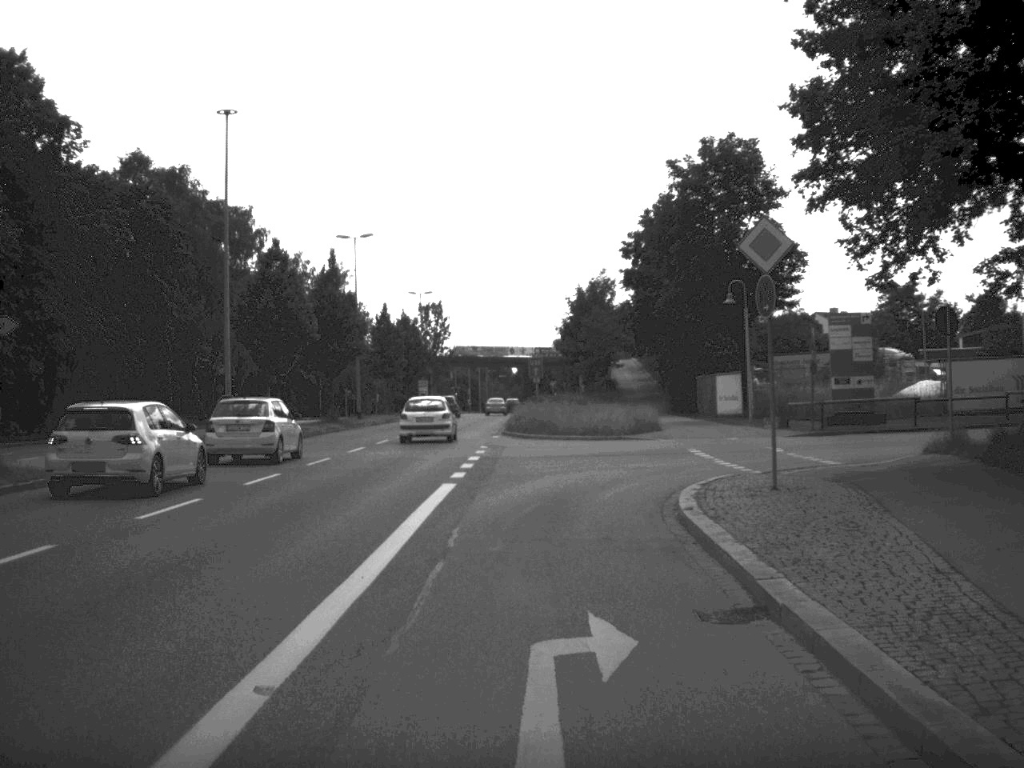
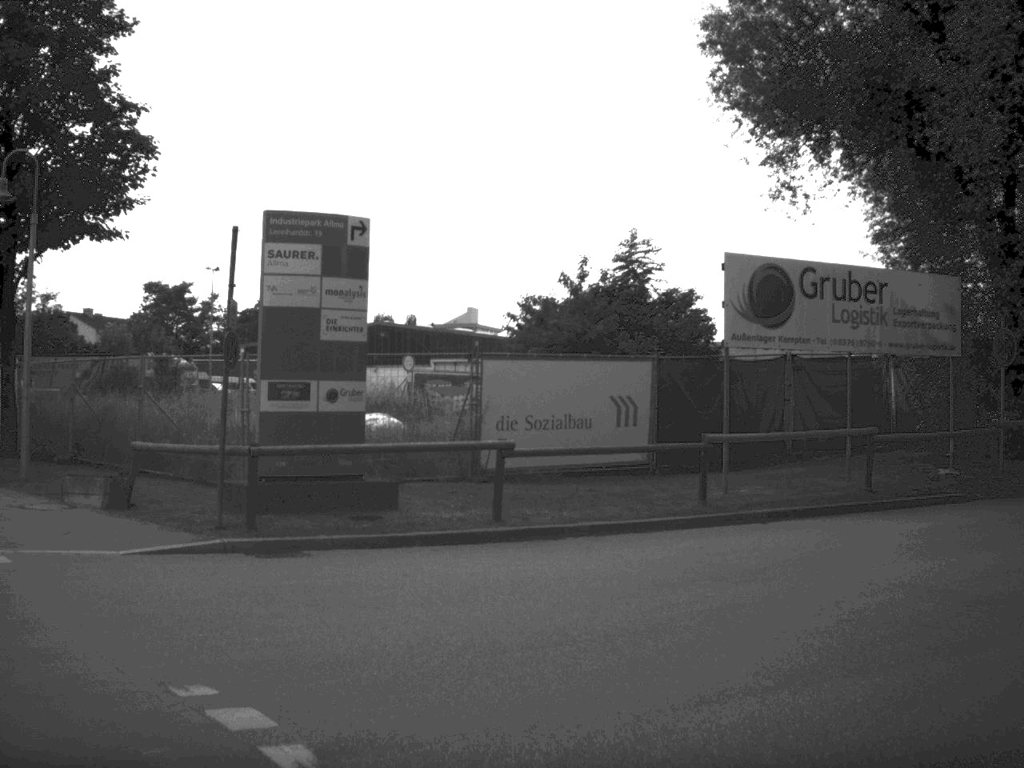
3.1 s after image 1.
(+2.8, +24.3) m; +35°
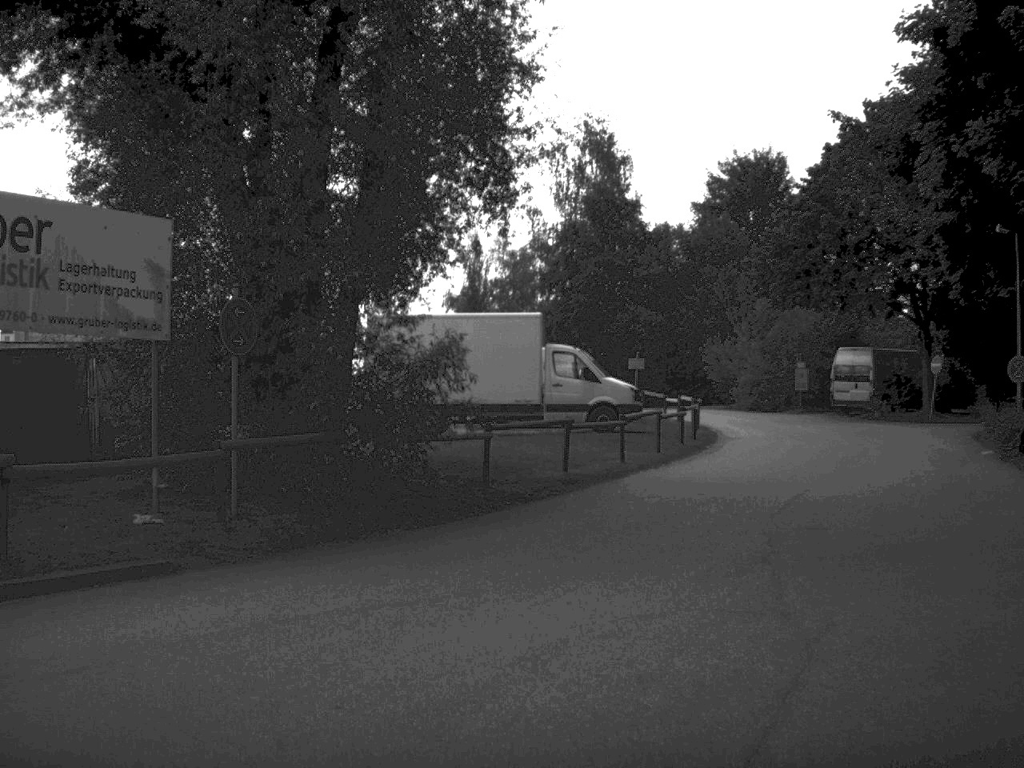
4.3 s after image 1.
(+2.1, +6.8) m; +32°
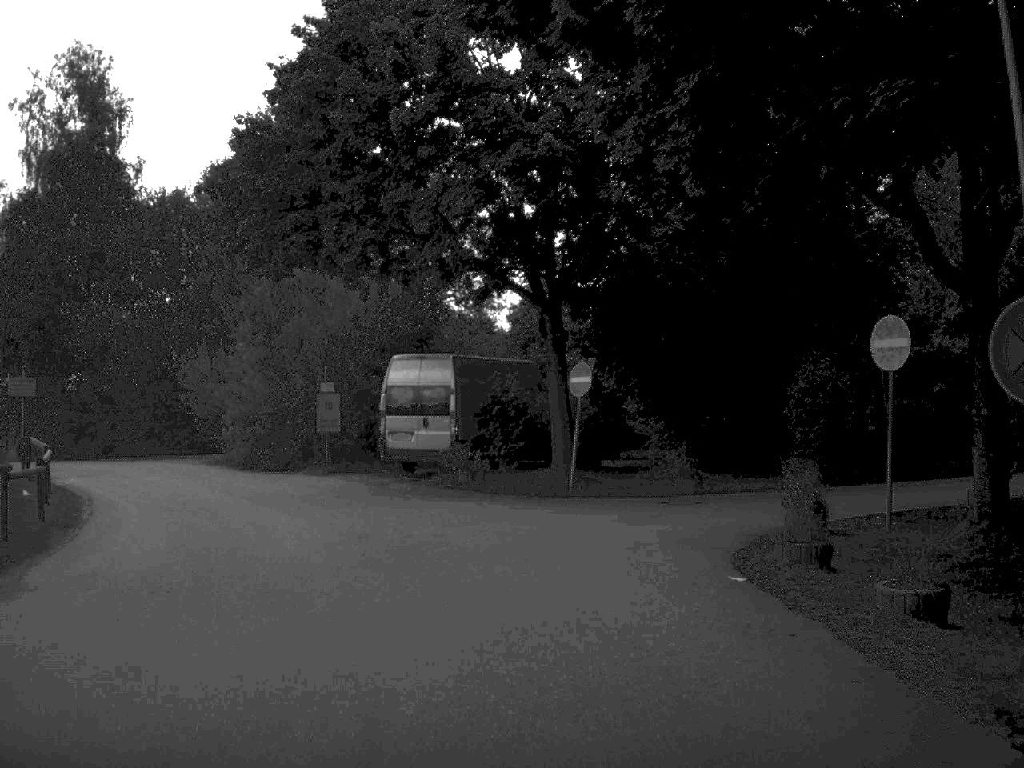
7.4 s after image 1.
(+5.6, +21.9) m; +17°
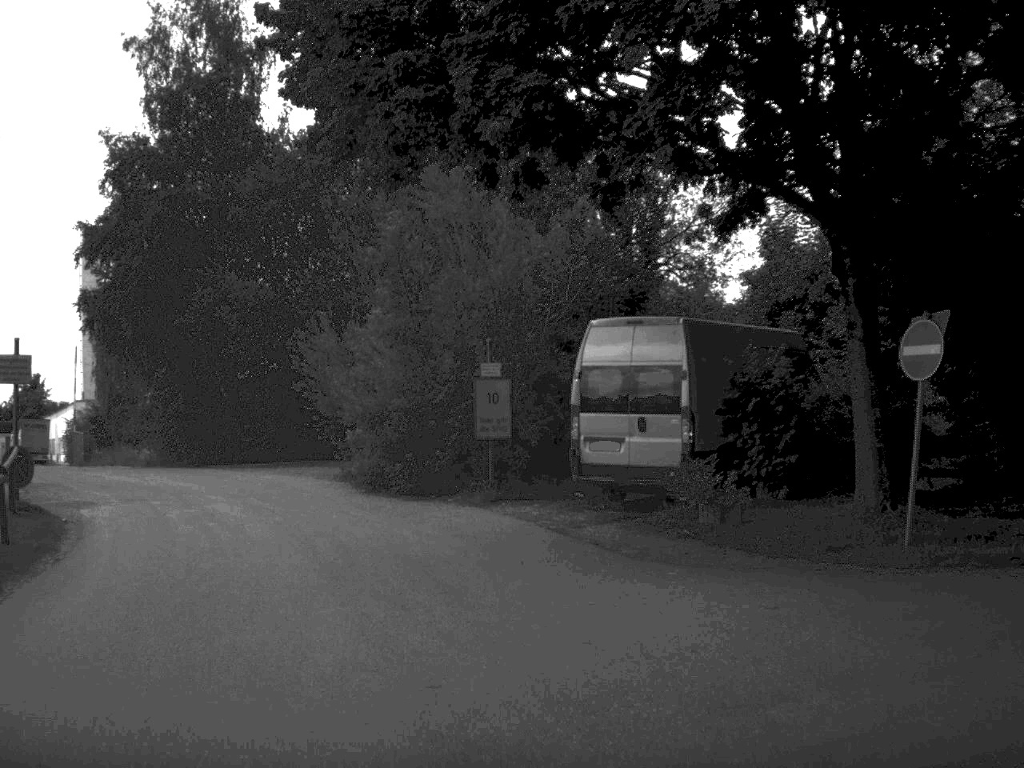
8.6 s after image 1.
(-0.7, +9.9) m; -9°
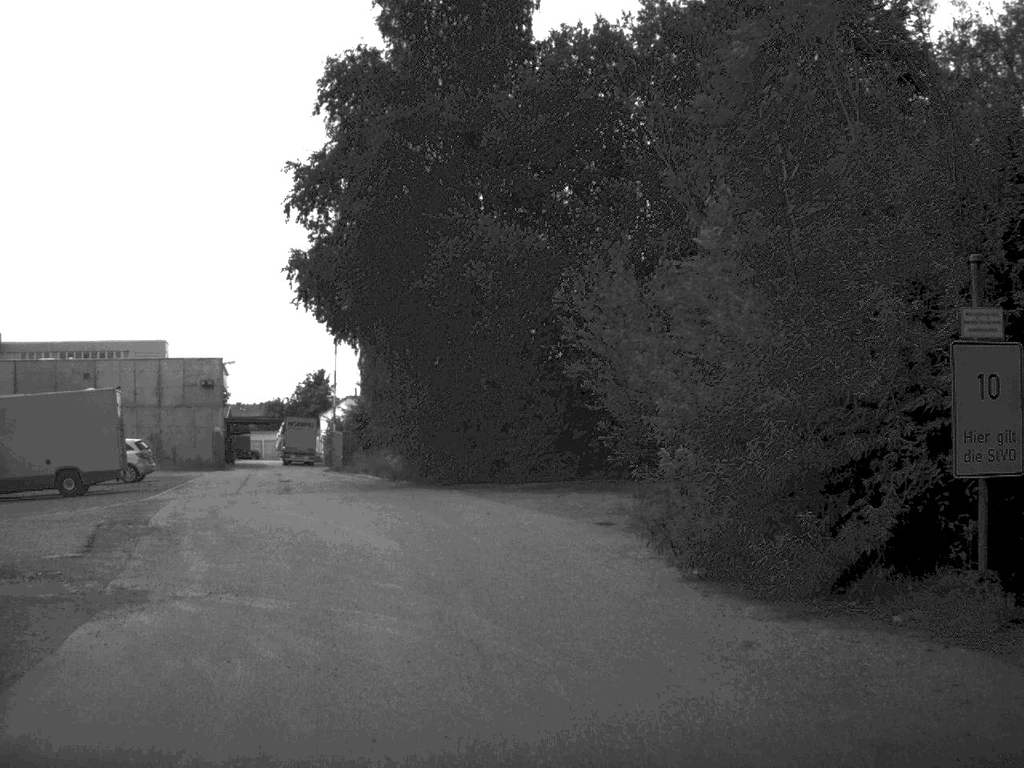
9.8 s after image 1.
(-1.2, +10.5) m; -14°
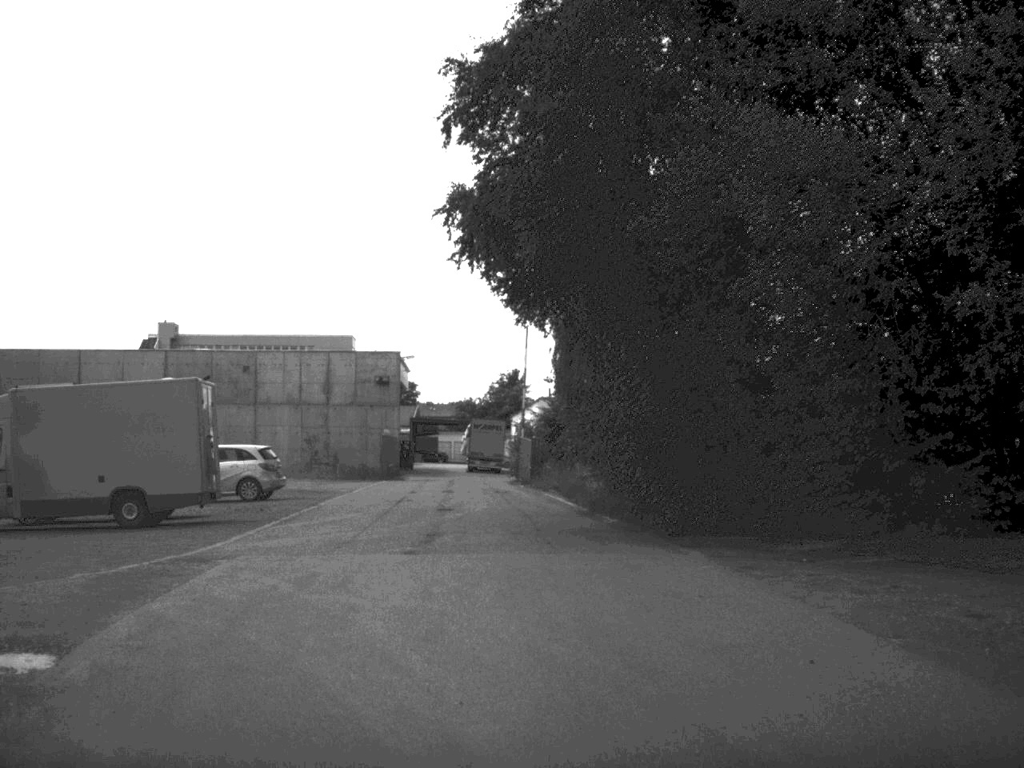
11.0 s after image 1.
(-0.8, +9.8) m; -9°
